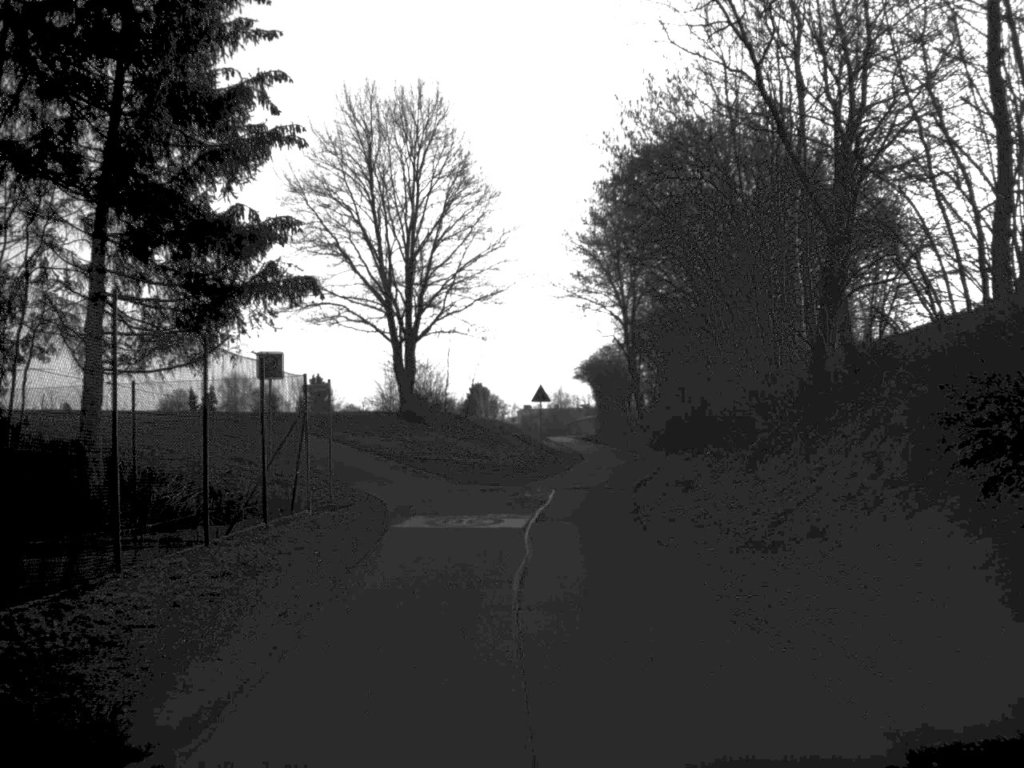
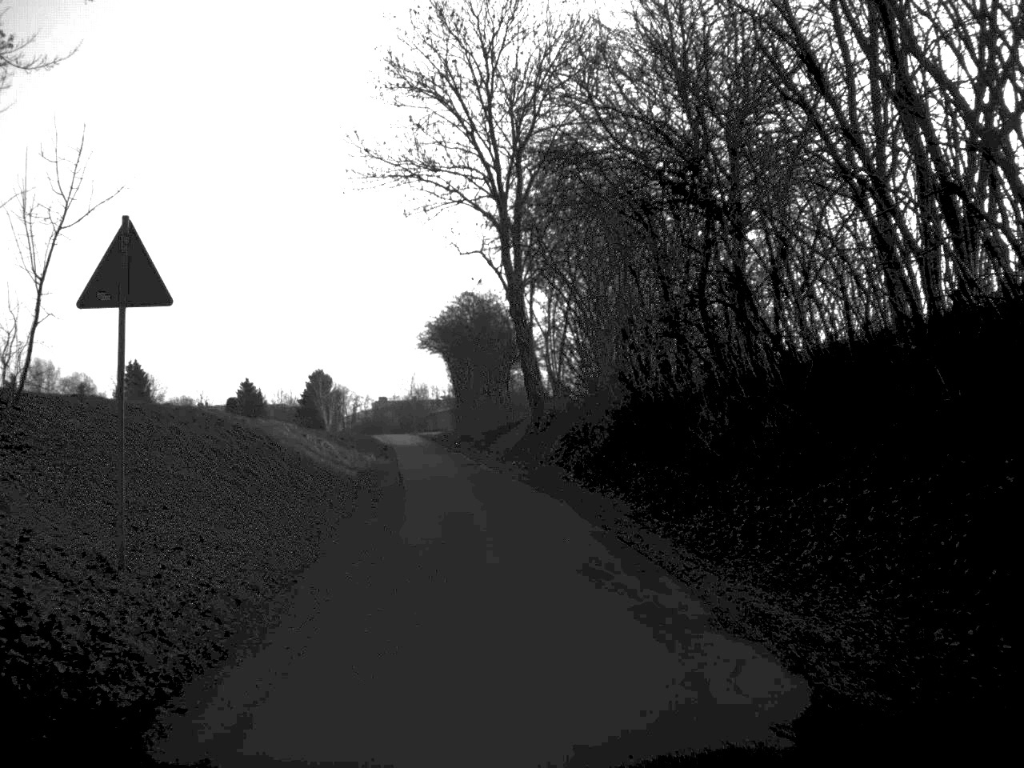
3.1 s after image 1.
(+2.7, +43.9) m; +6°
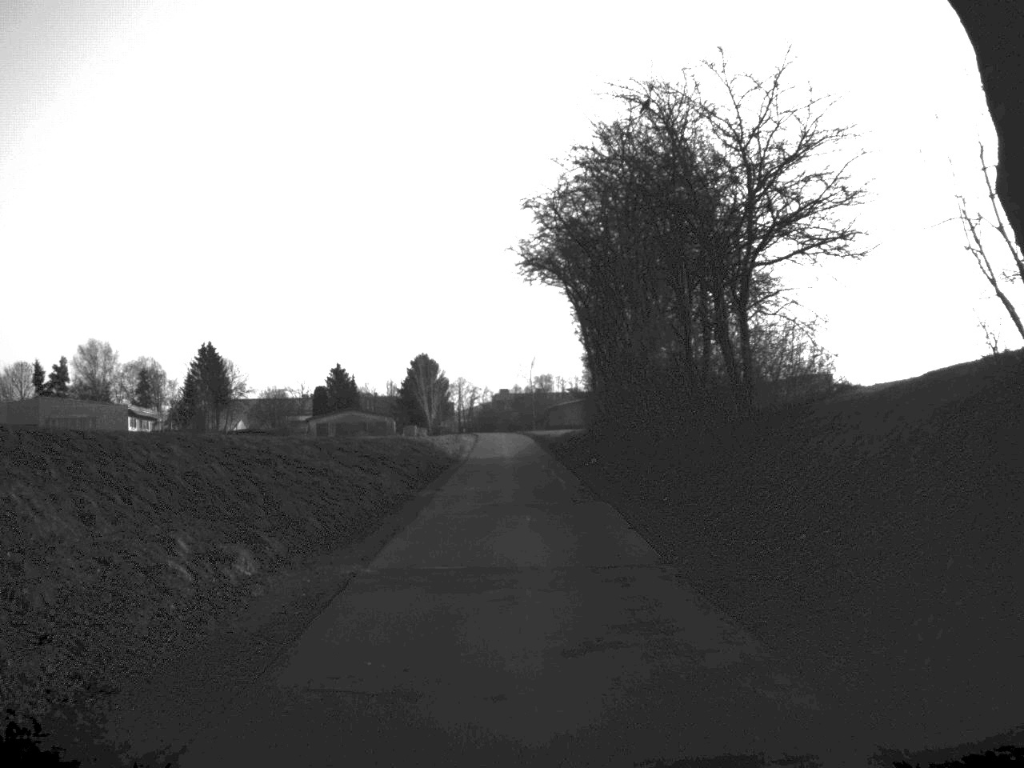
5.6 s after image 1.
(-2.3, +39.8) m; -6°
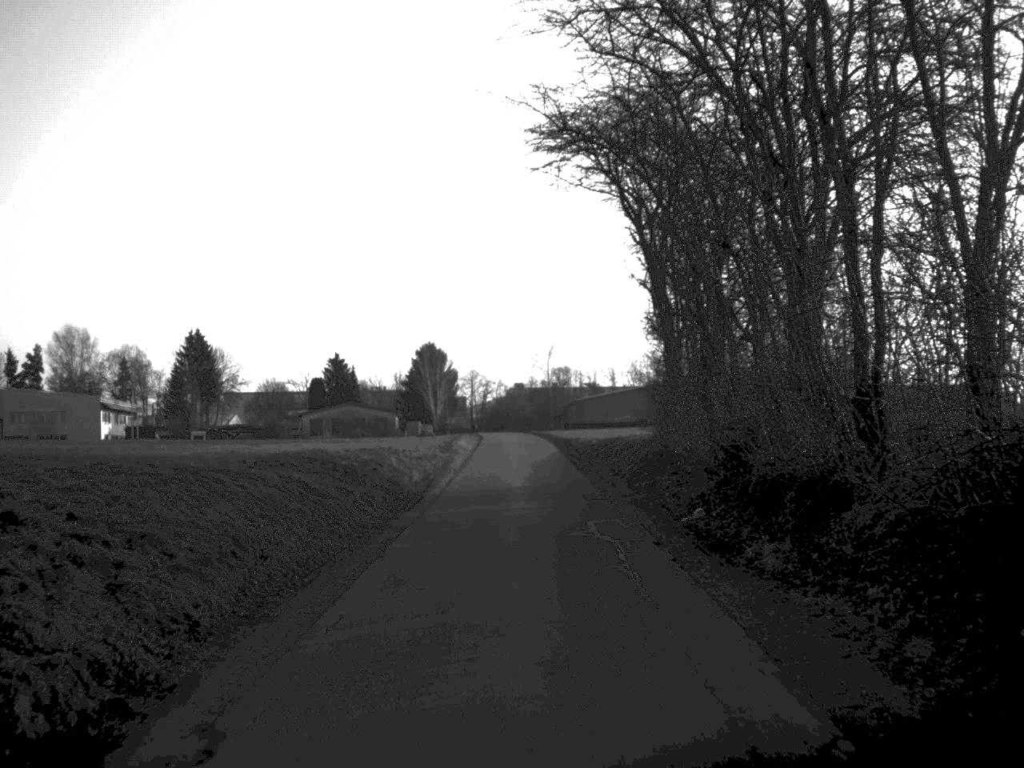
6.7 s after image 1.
(-0.2, +19.7) m; -1°
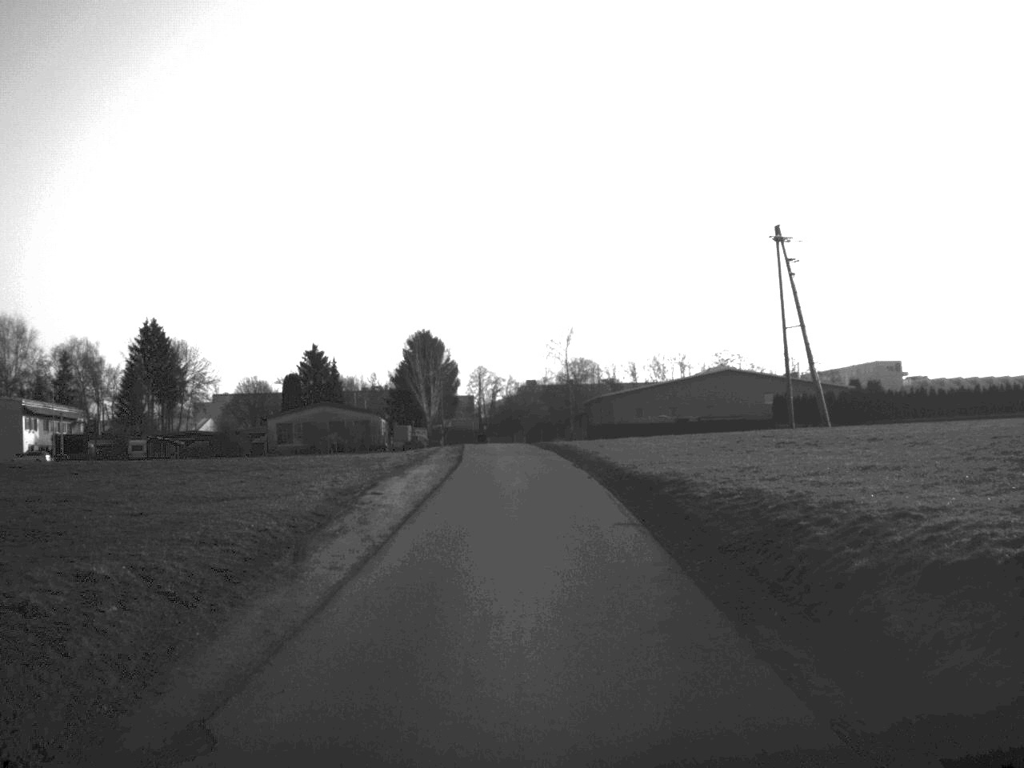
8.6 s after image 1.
(-0.1, +32.3) m; -1°
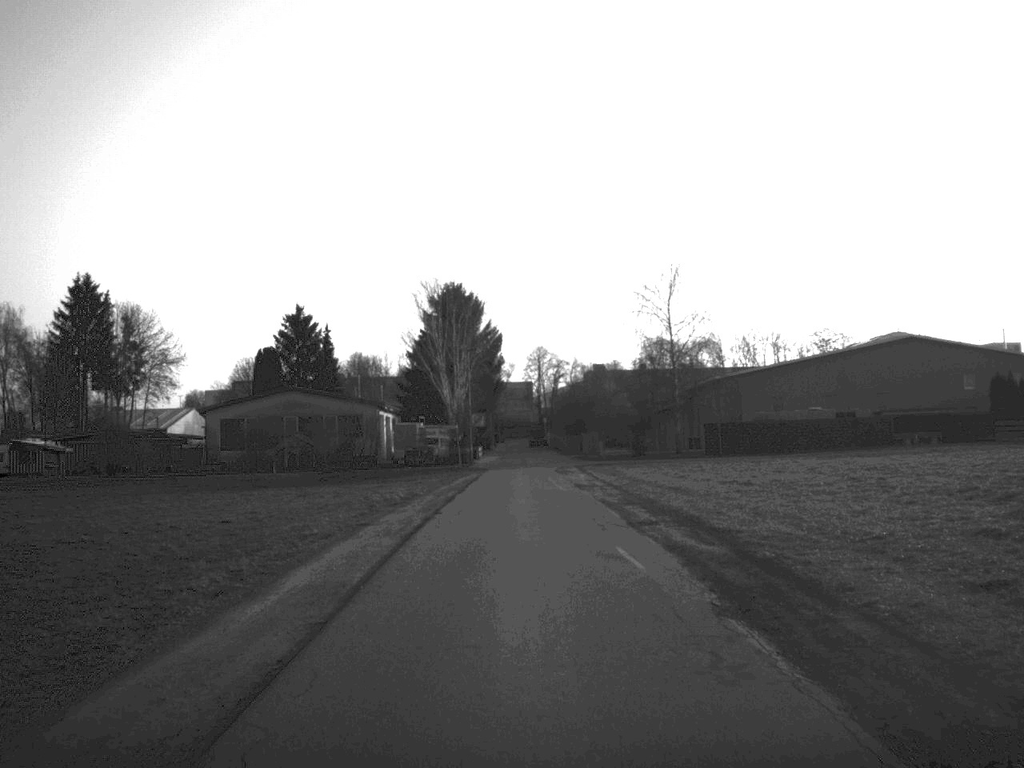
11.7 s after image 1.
(-1.0, +51.7) m; -3°
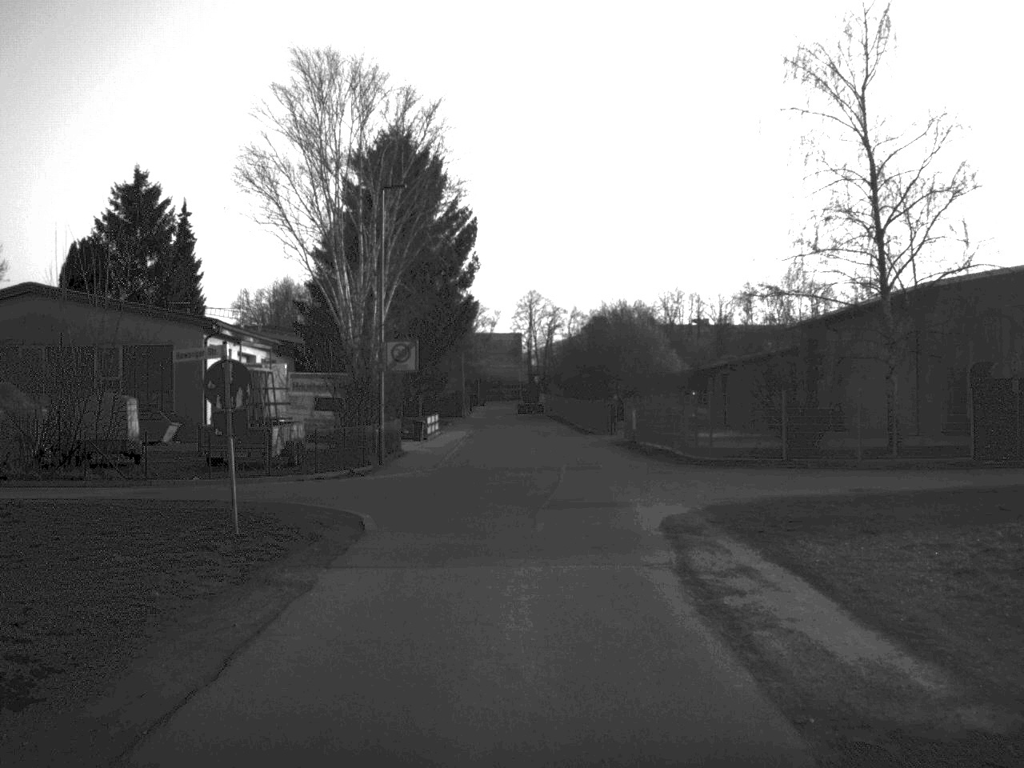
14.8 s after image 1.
(-0.1, +50.4) m; +1°
